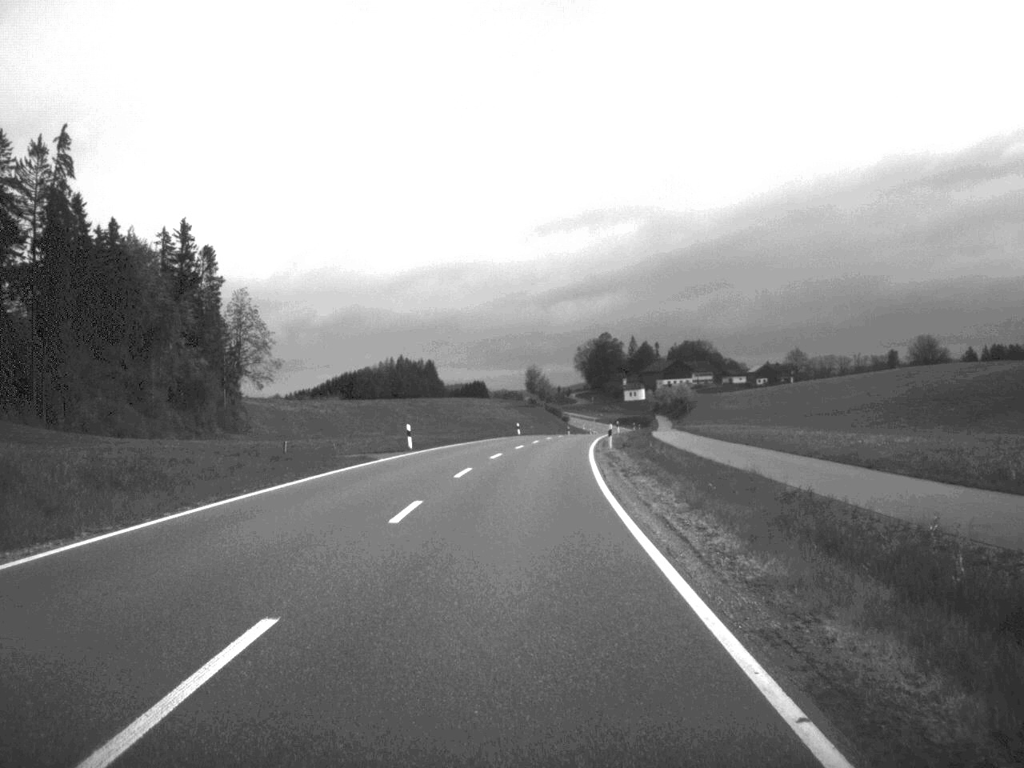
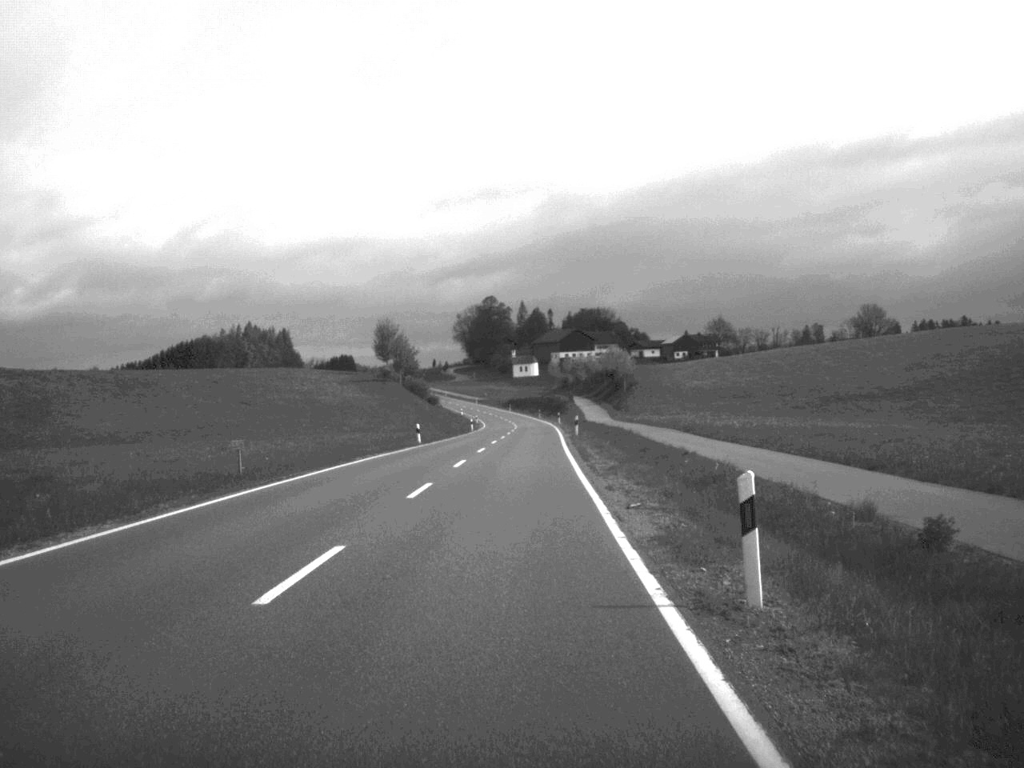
(+4.2, +88.6) m; +5°
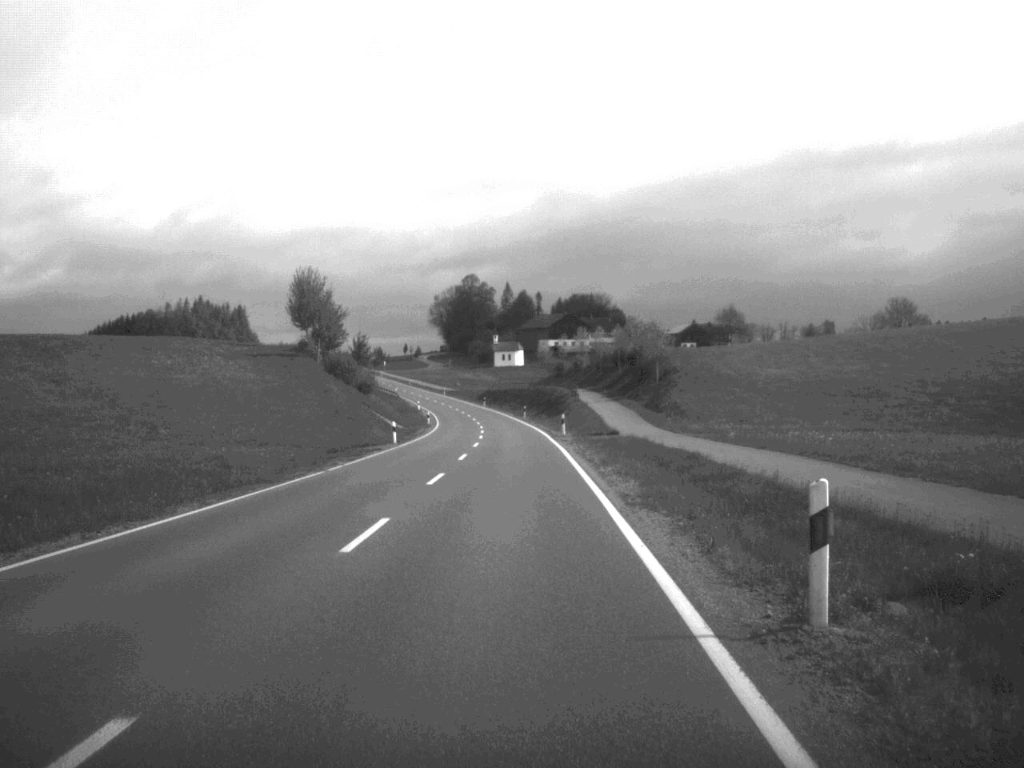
(+0.4, +54.4) m; +1°
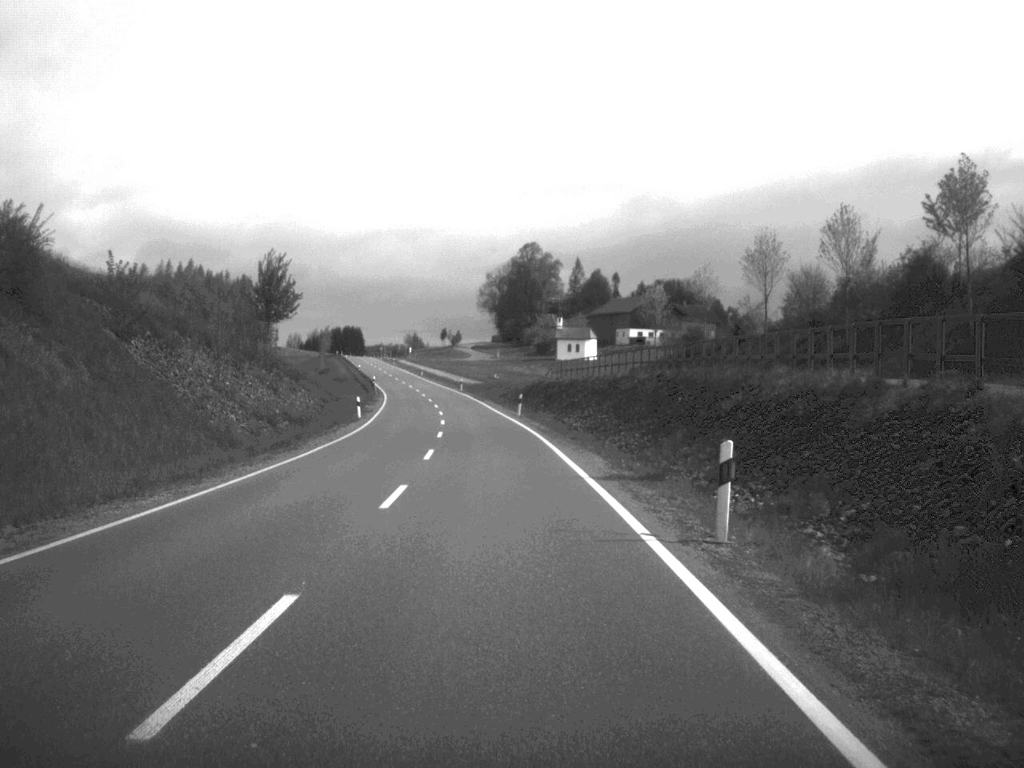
(-1.7, +89.8) m; -3°
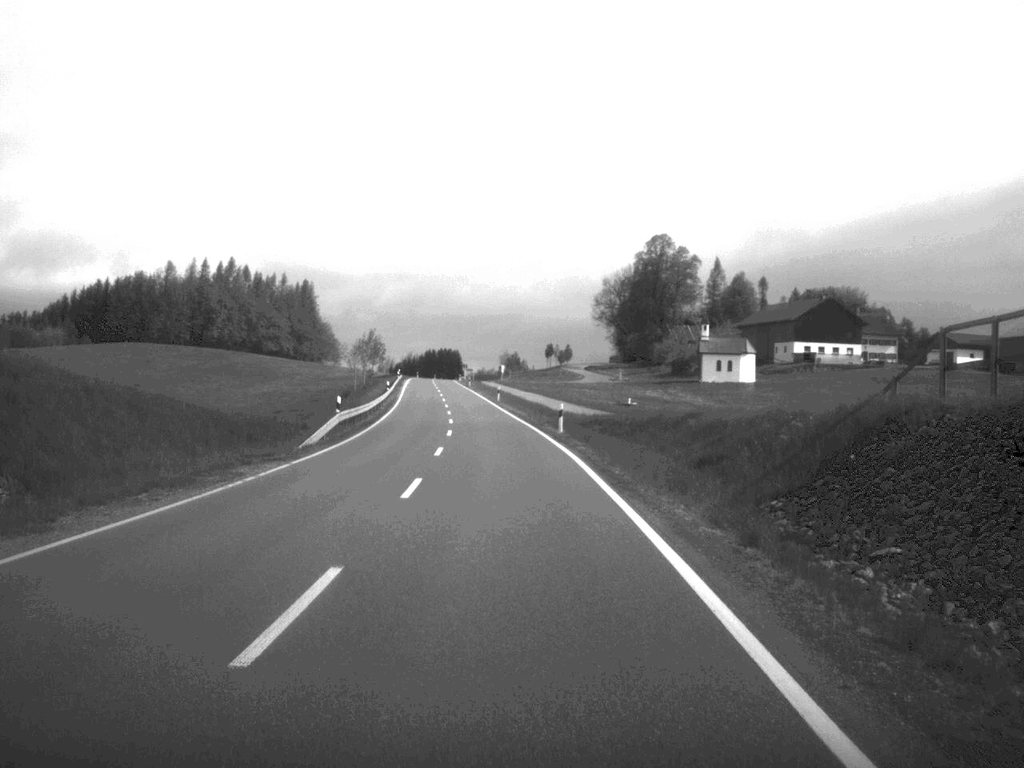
(-3.0, +68.5) m; -5°
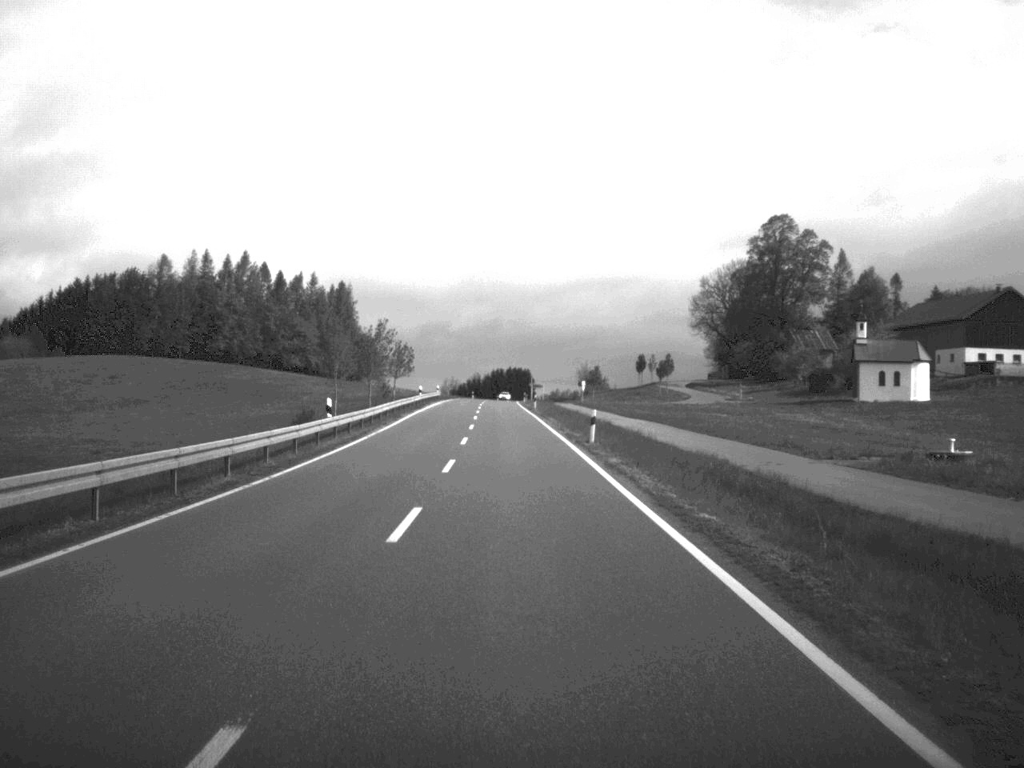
(-1.7, +52.4) m; -3°
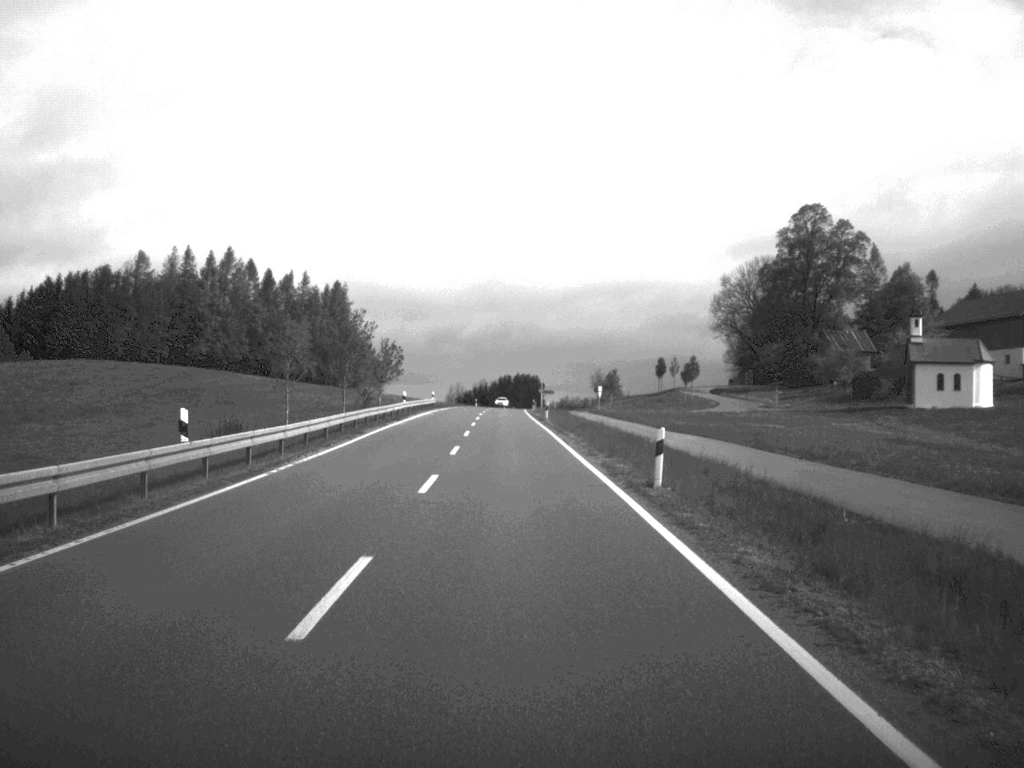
(-0.1, +17.1) m; 0°
